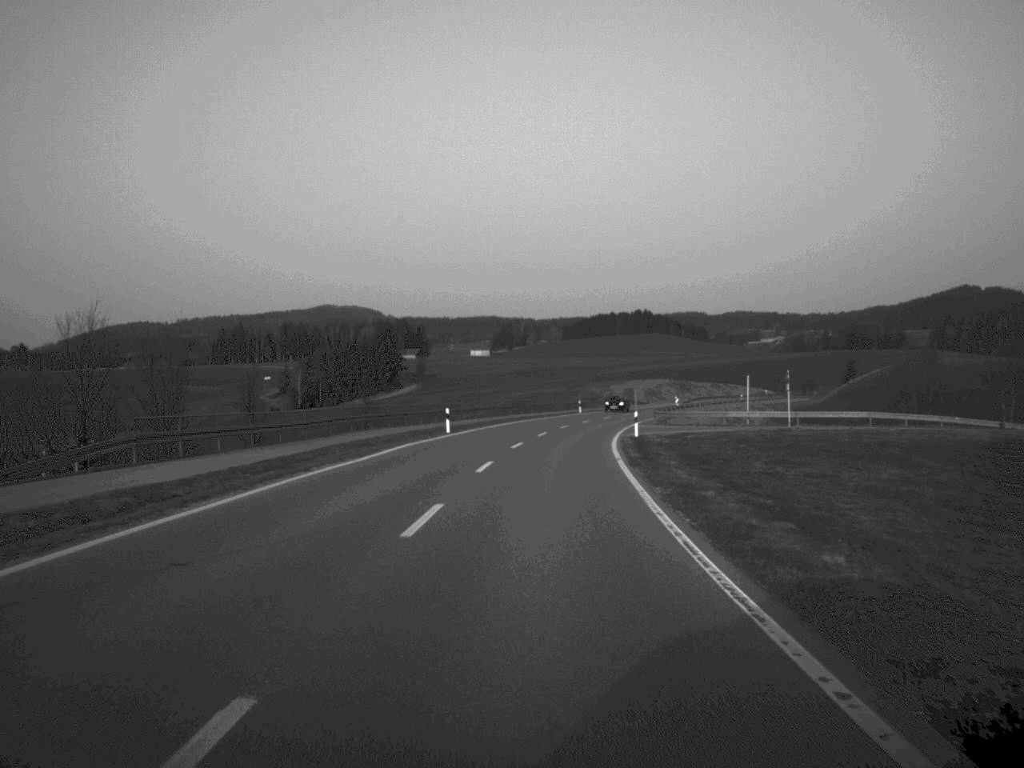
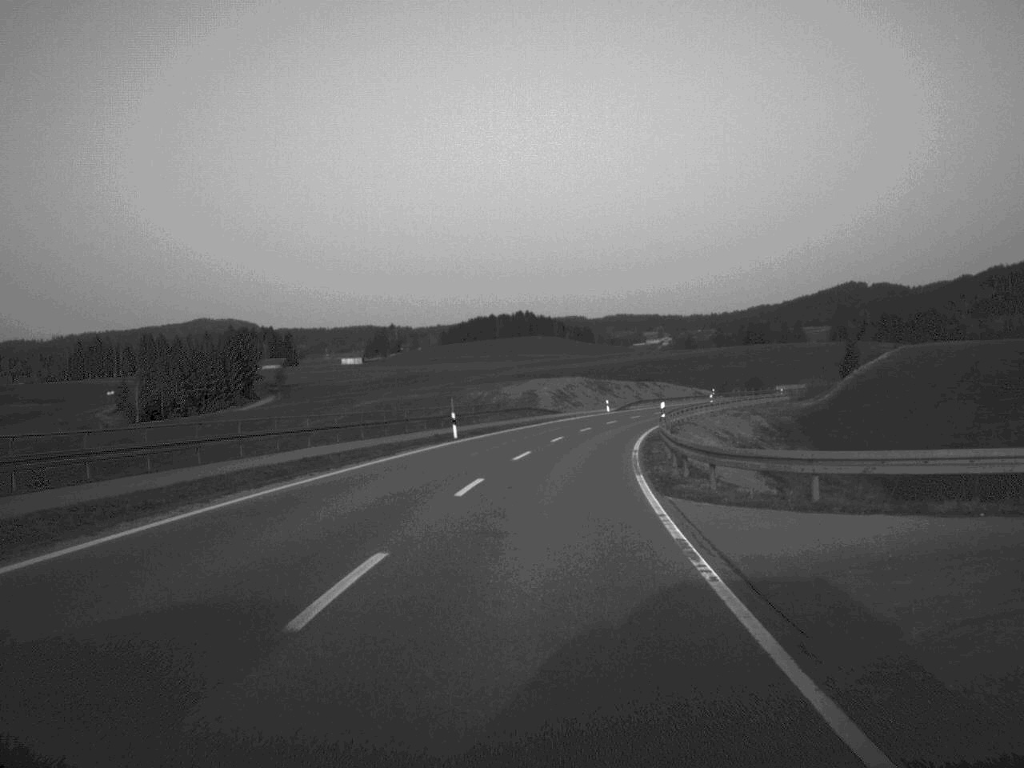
(+2.5, +54.3) m; +6°
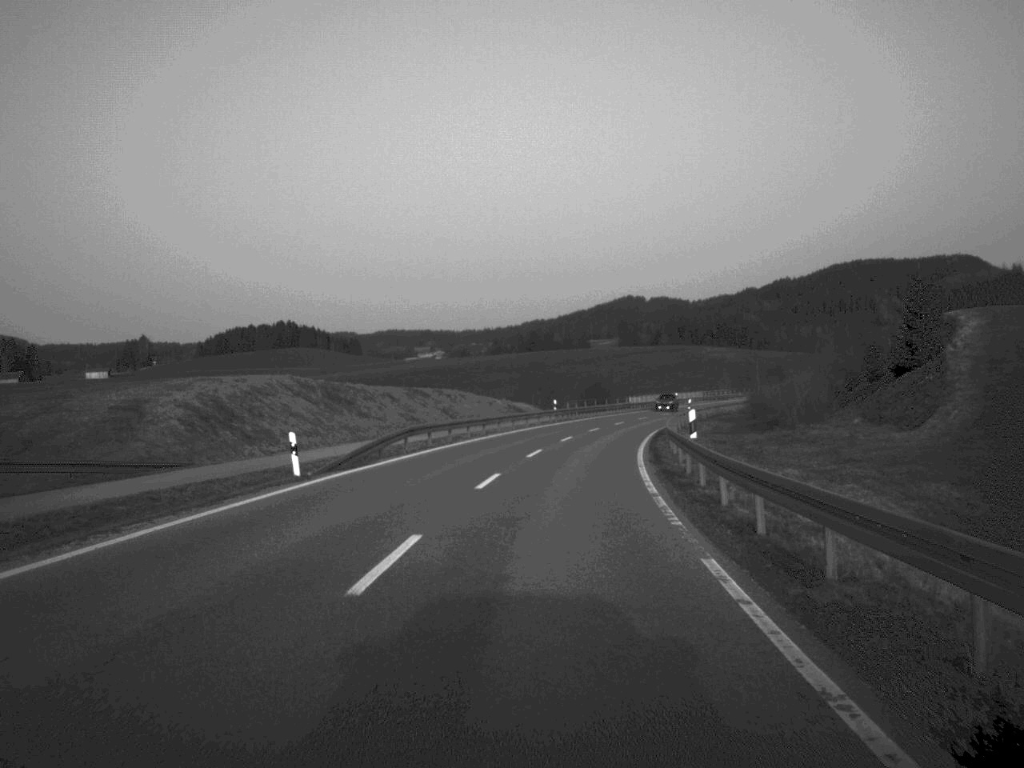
(+6.1, +70.6) m; +10°
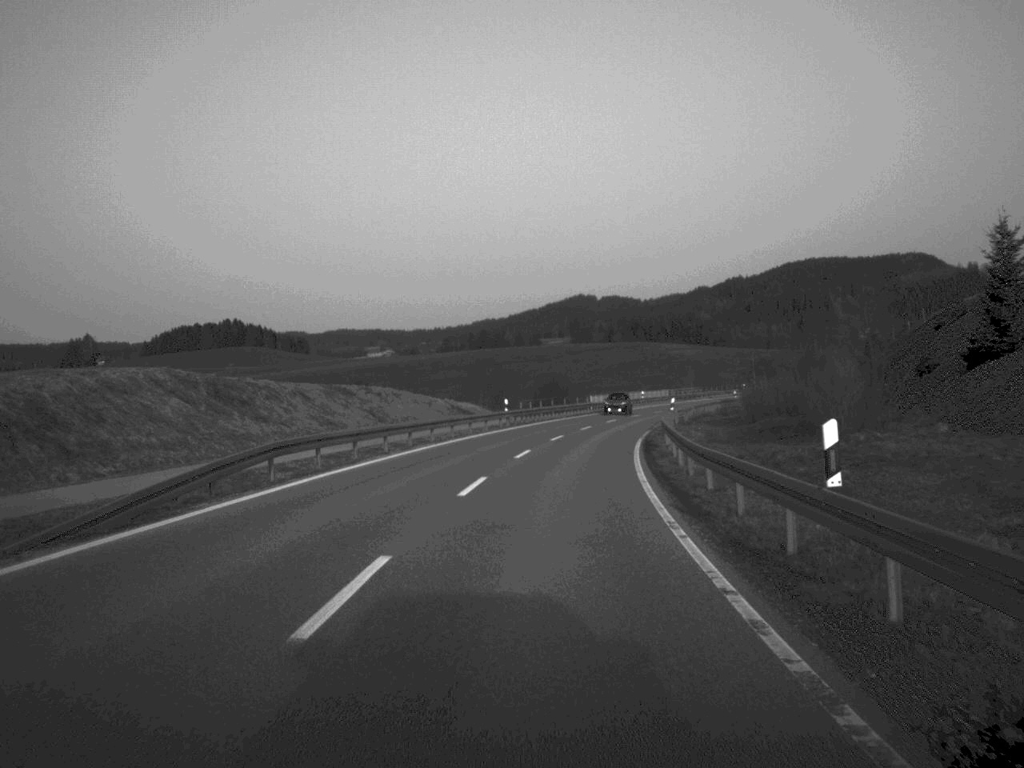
(+0.3, +14.3) m; +2°
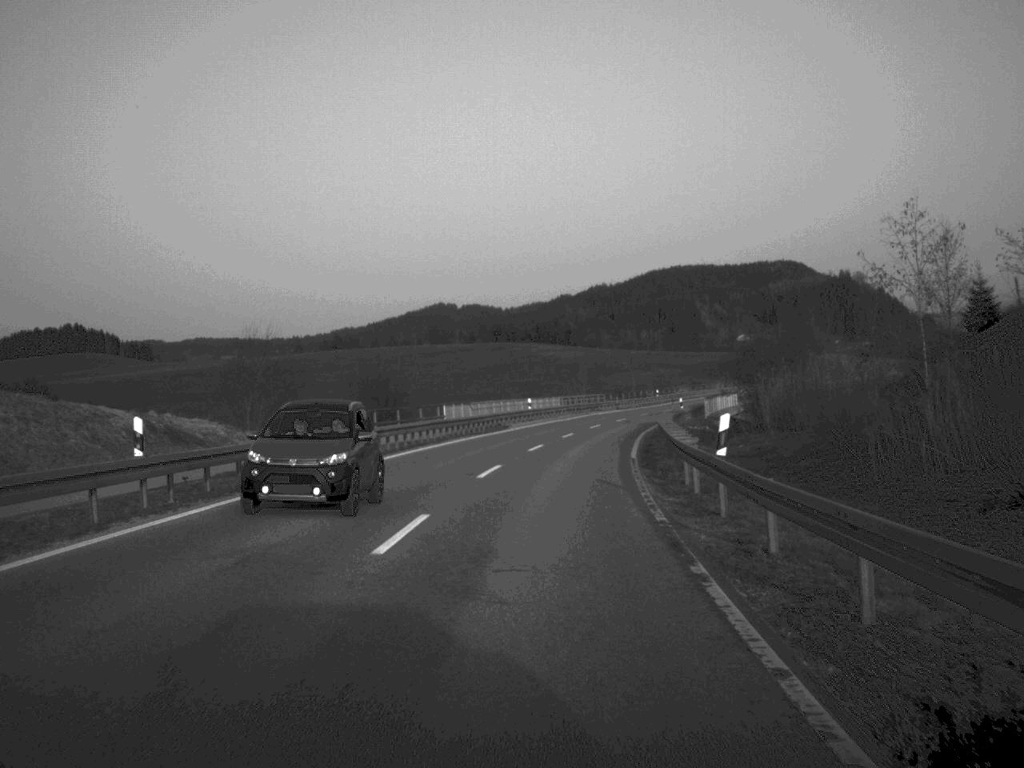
(+2.5, +43.8) m; +6°
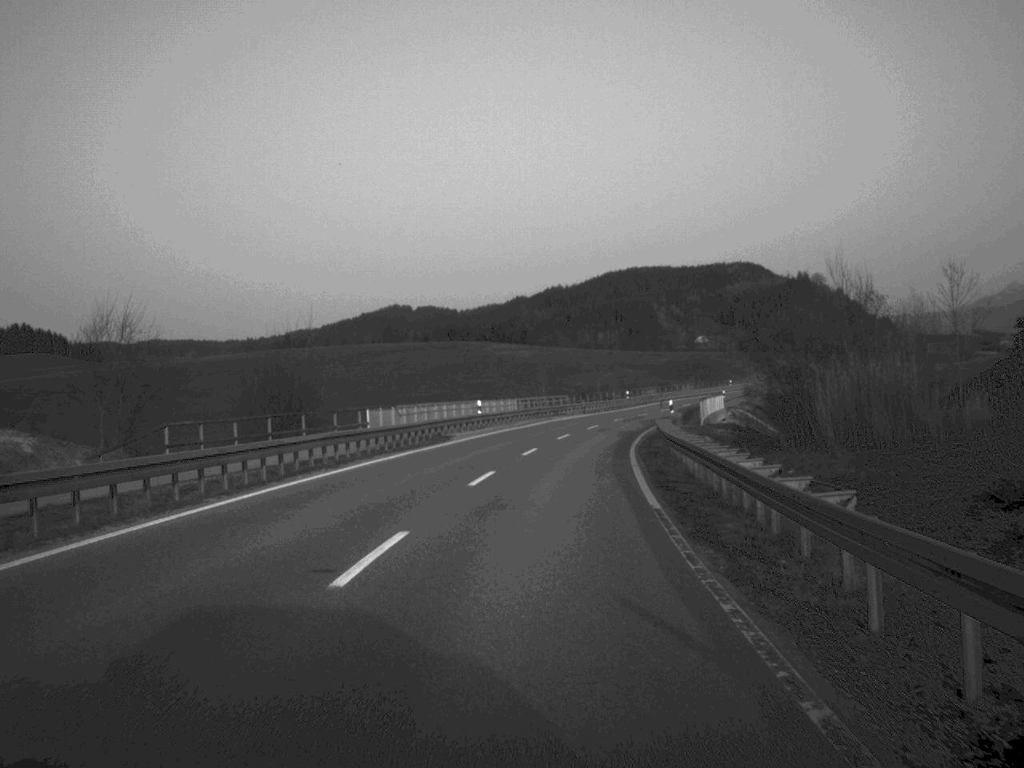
(+0.3, +14.5) m; +2°
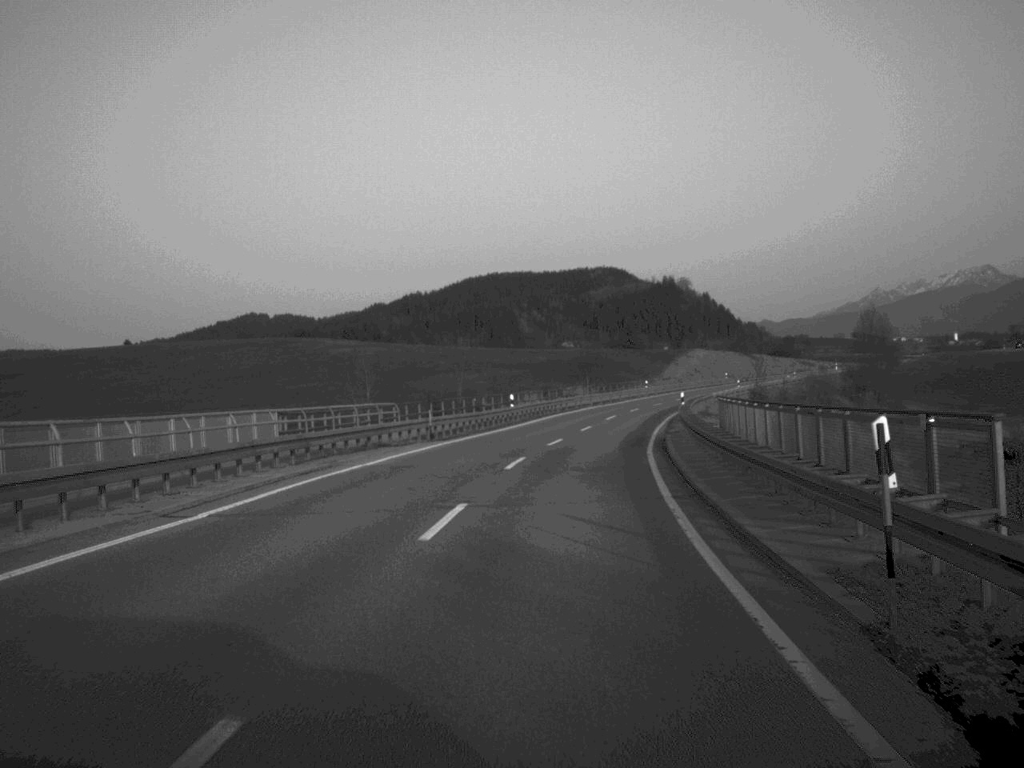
(+2.4, +45.0) m; +6°
